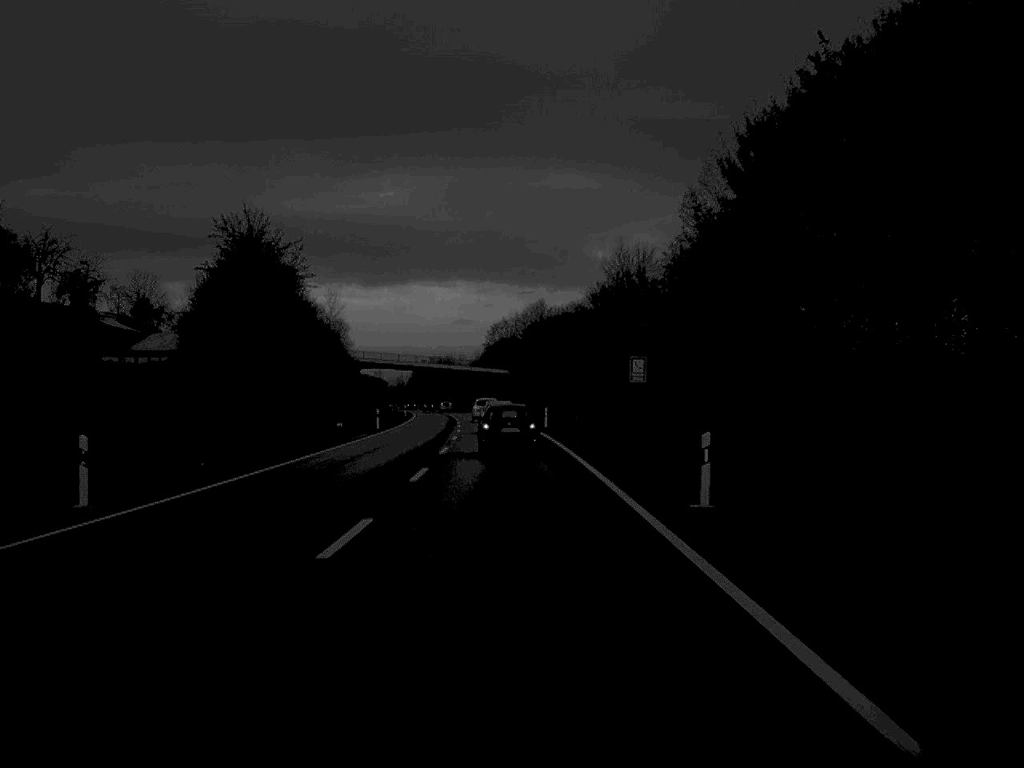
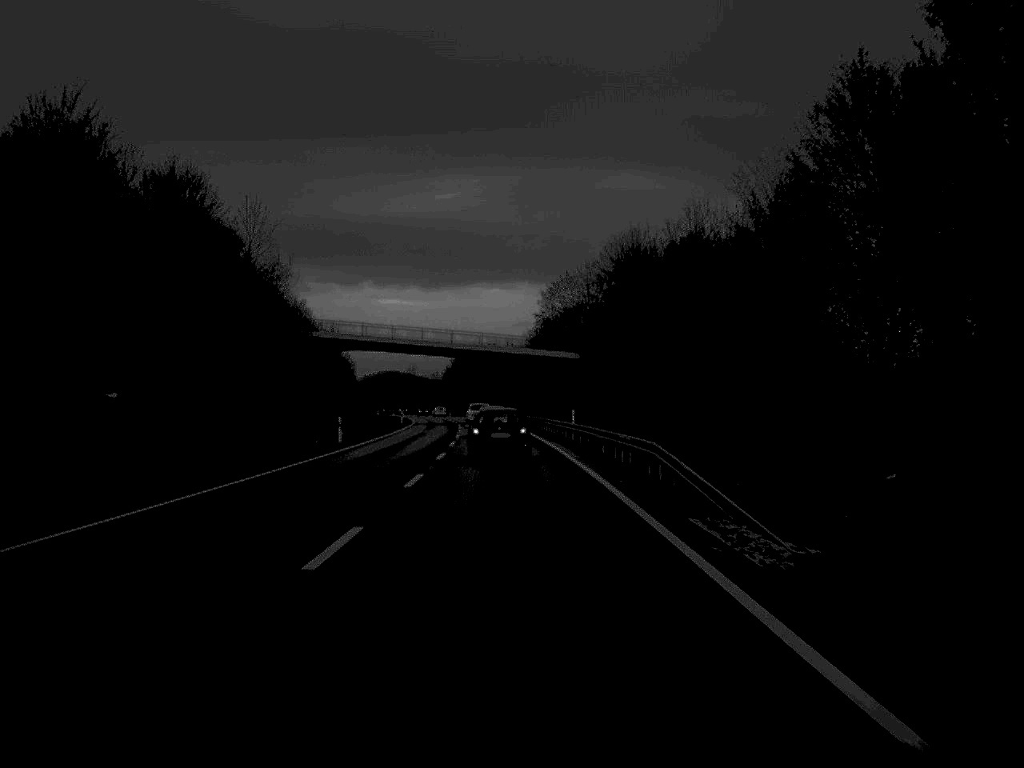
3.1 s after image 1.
(-1.7, +72.7) m; -3°
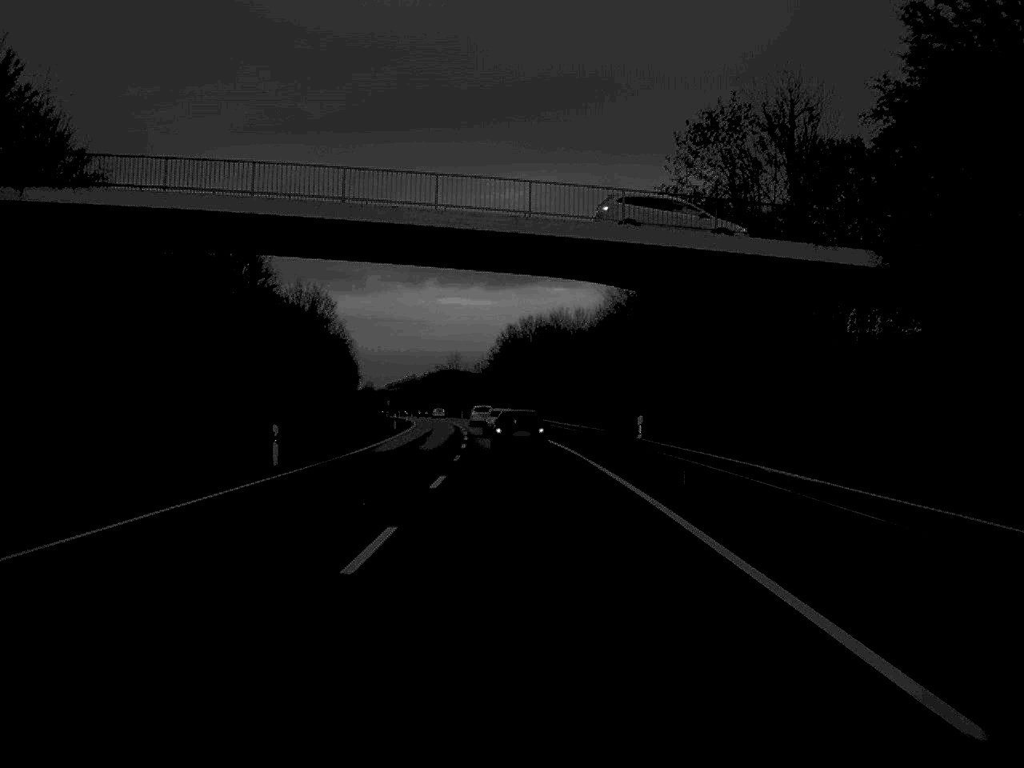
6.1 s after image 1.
(-1.9, +72.3) m; -3°
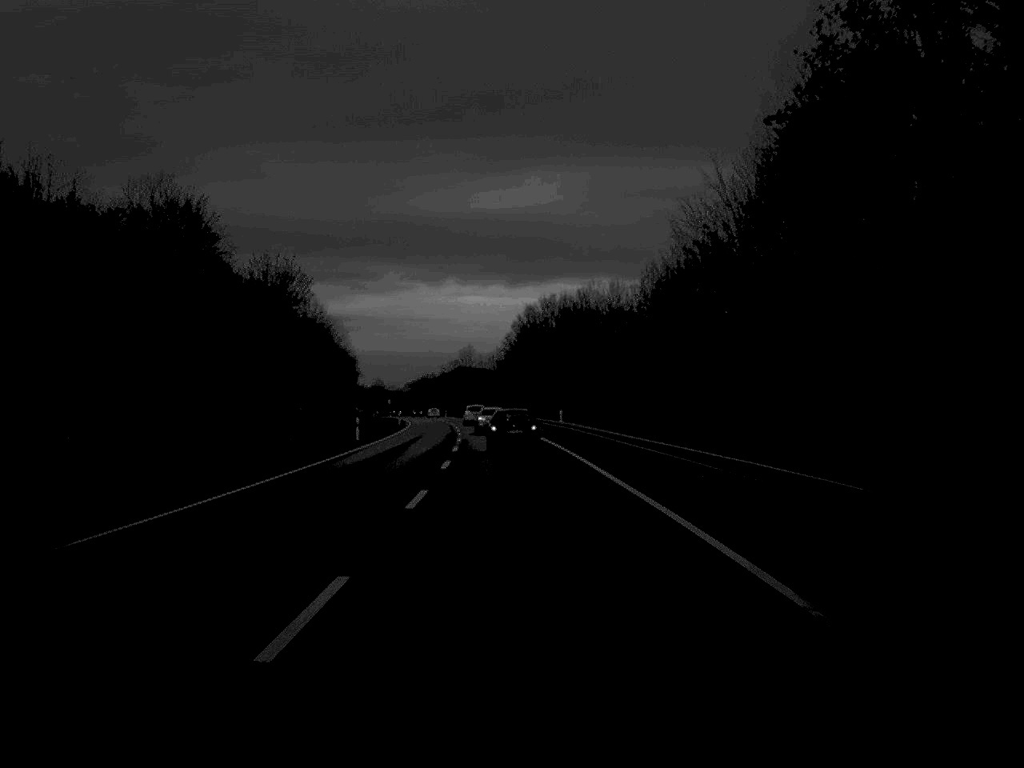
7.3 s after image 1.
(-0.2, +28.2) m; -1°
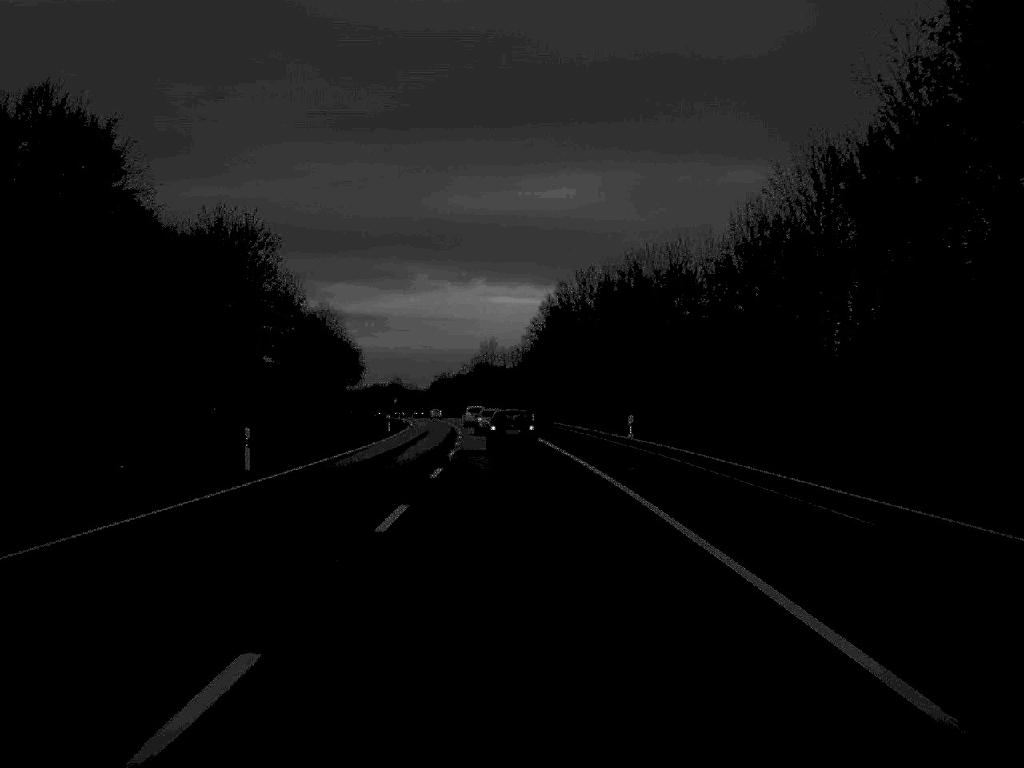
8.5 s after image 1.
(-0.3, +27.8) m; -1°
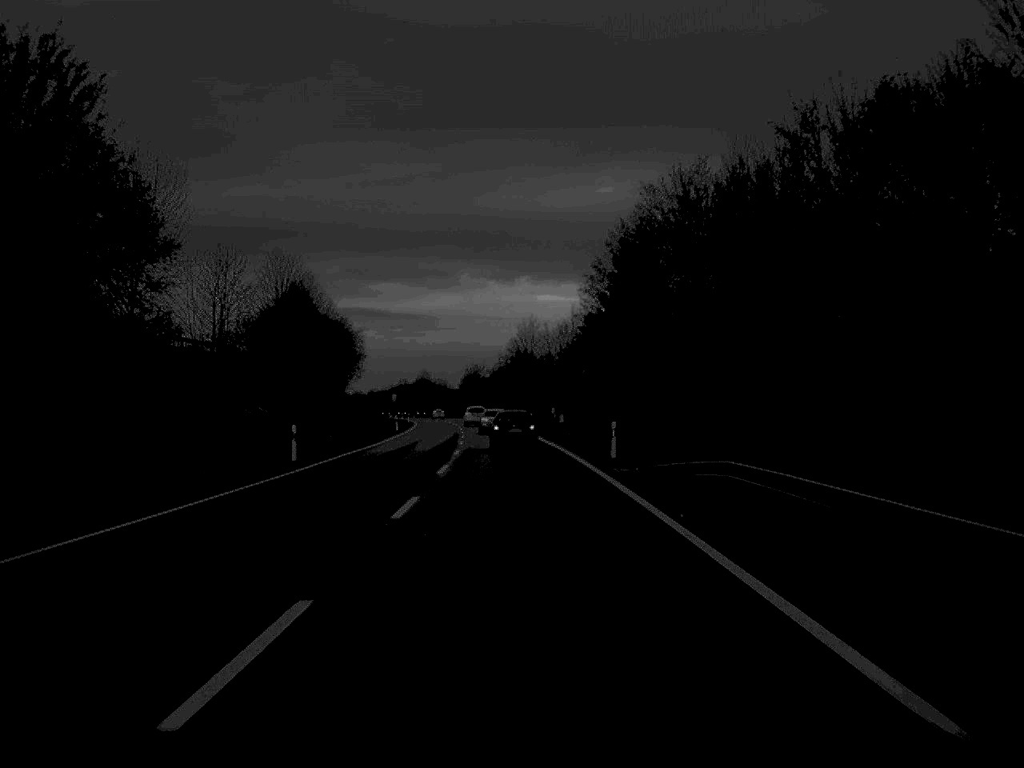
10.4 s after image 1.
(-0.8, +46.0) m; -2°
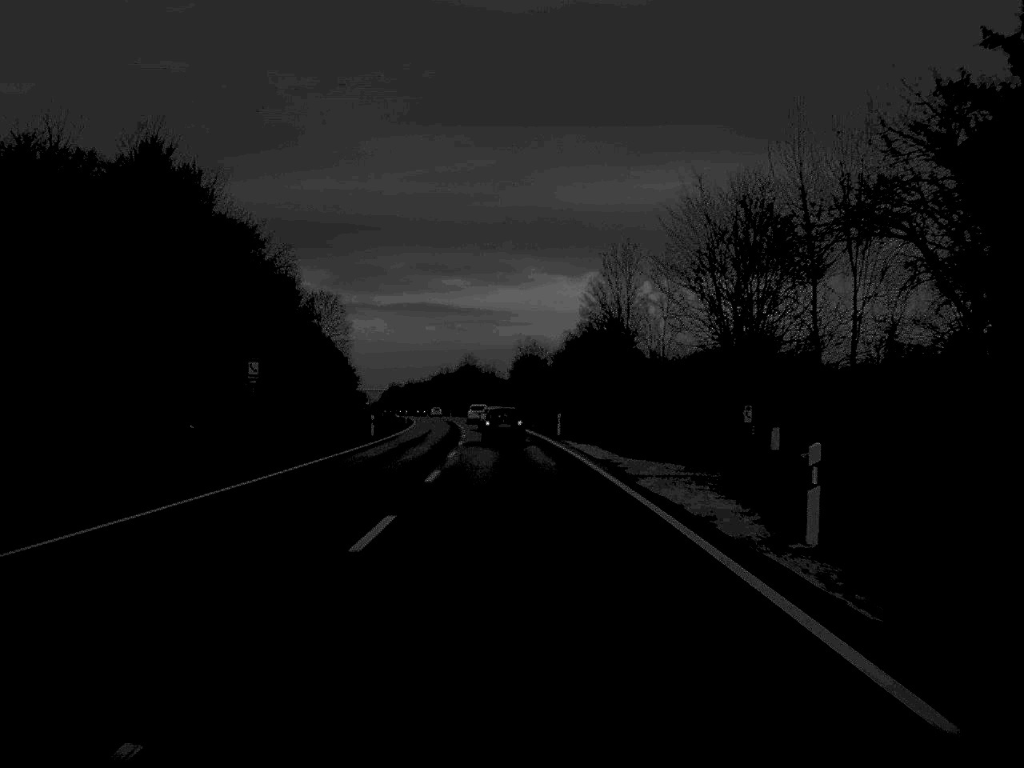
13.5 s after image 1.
(-1.9, +76.4) m; -3°
